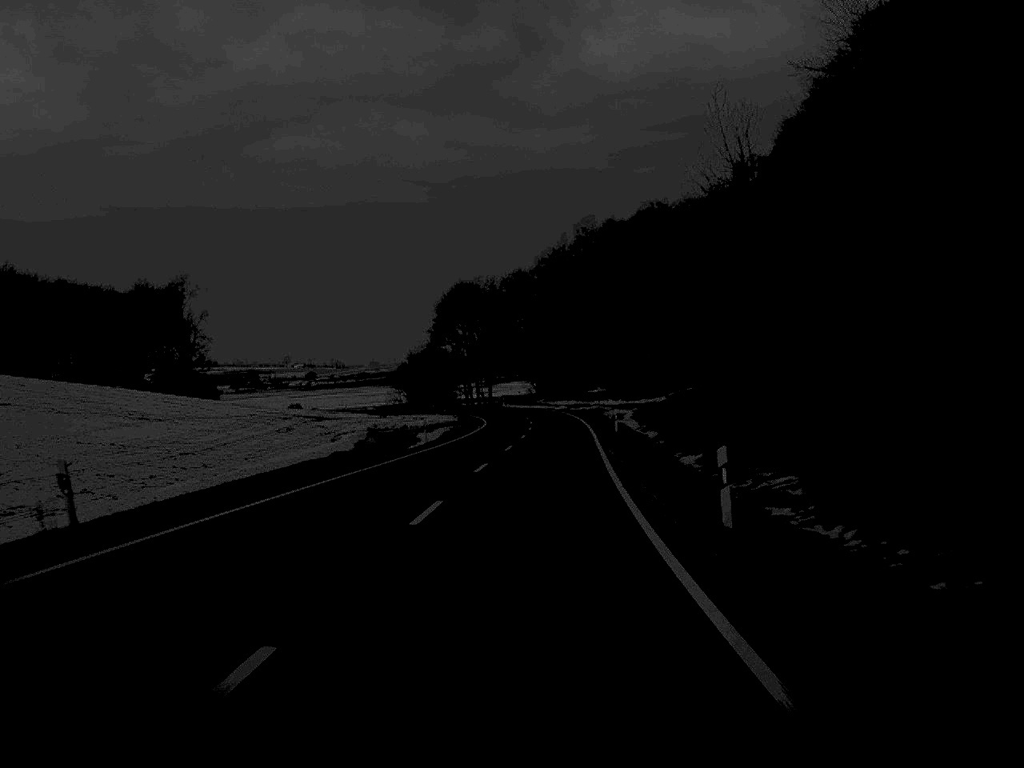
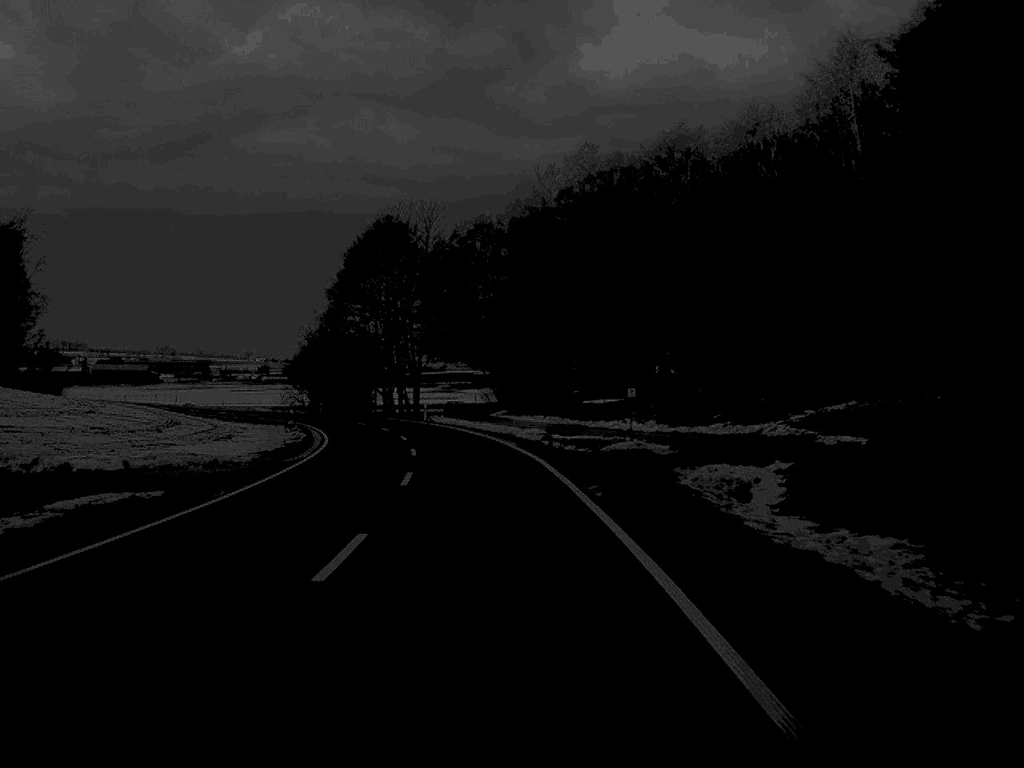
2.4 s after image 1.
(+1.7, +64.8) m; +1°
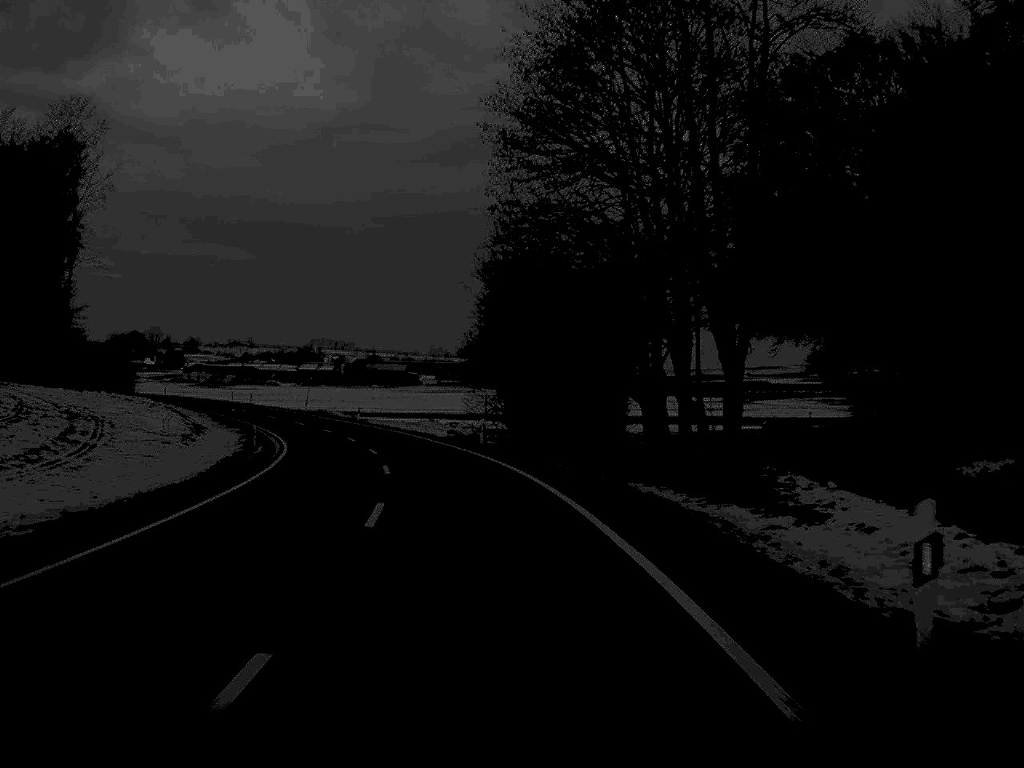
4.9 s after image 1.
(-6.5, +66.4) m; -13°
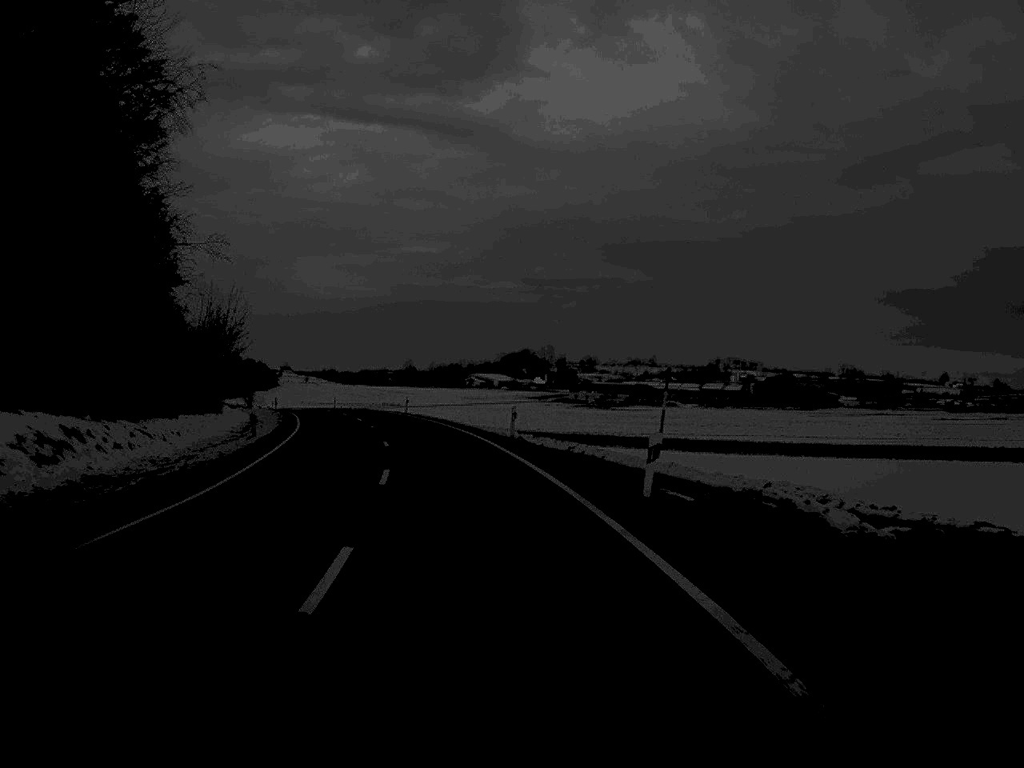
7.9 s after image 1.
(-12.3, +77.7) m; -18°
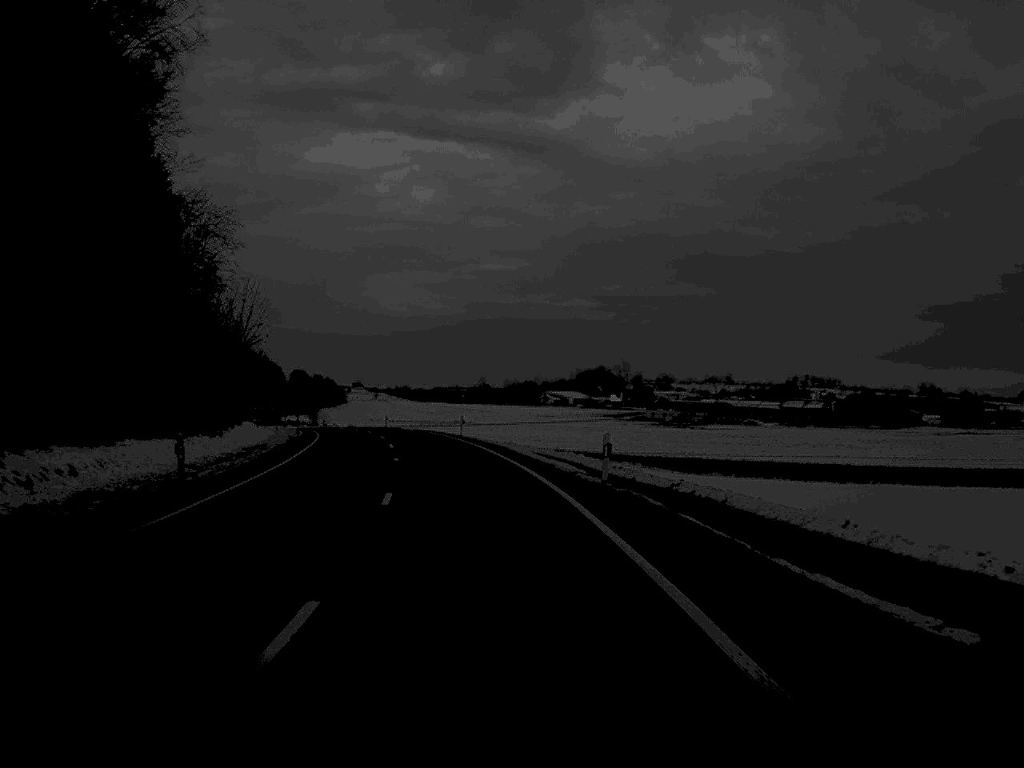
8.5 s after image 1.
(-0.4, +14.9) m; -3°
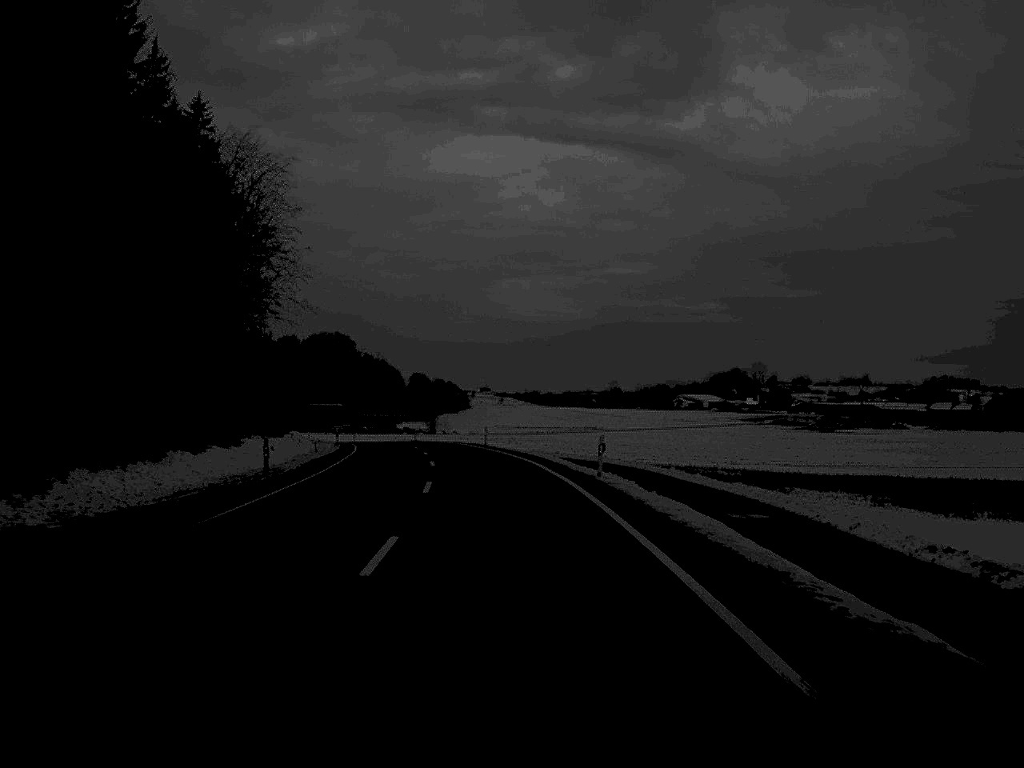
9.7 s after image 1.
(-1.6, +30.6) m; -6°
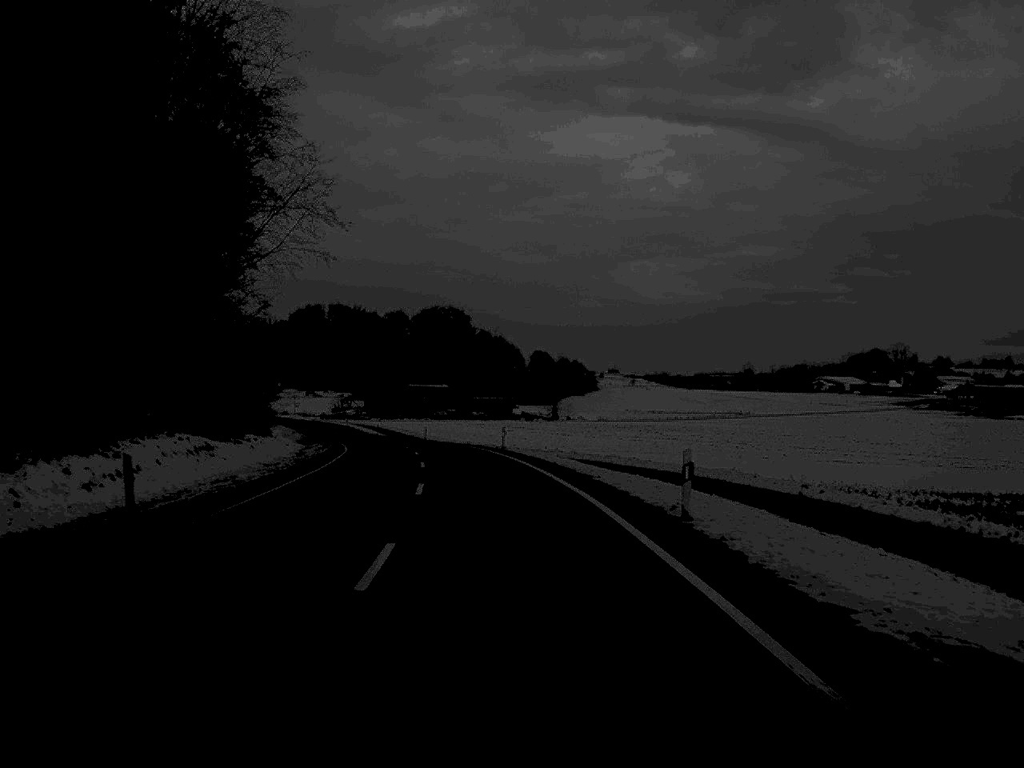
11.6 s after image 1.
(-2.4, +48.8) m; -6°
